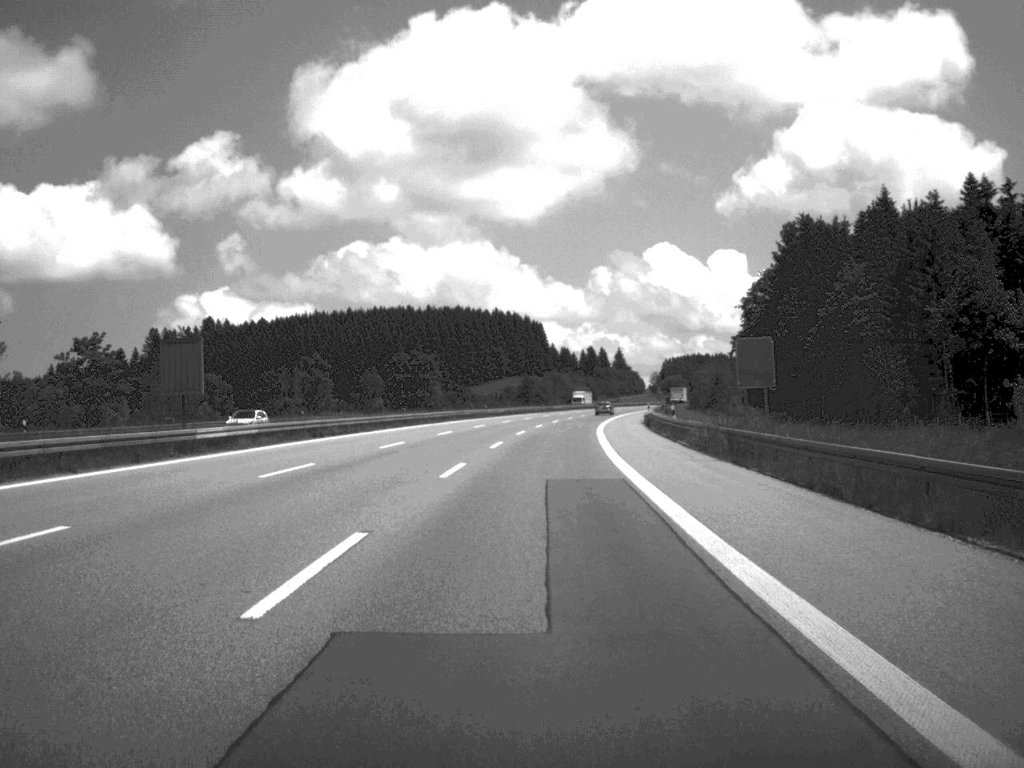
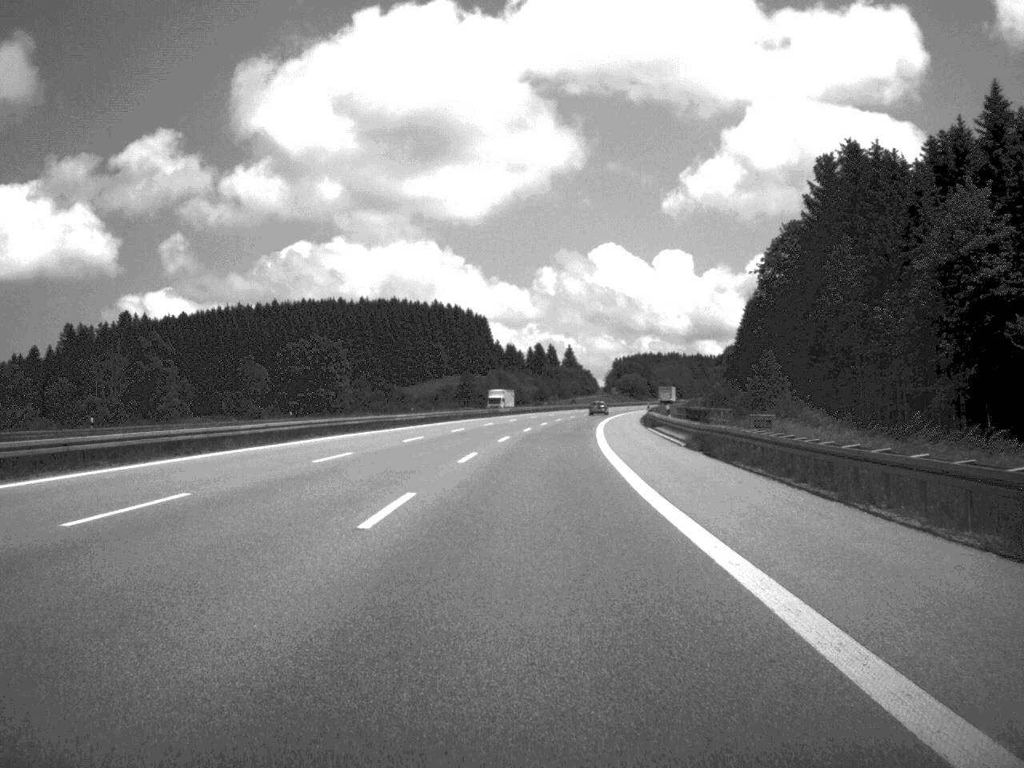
(+0.9, +45.2) m; +2°
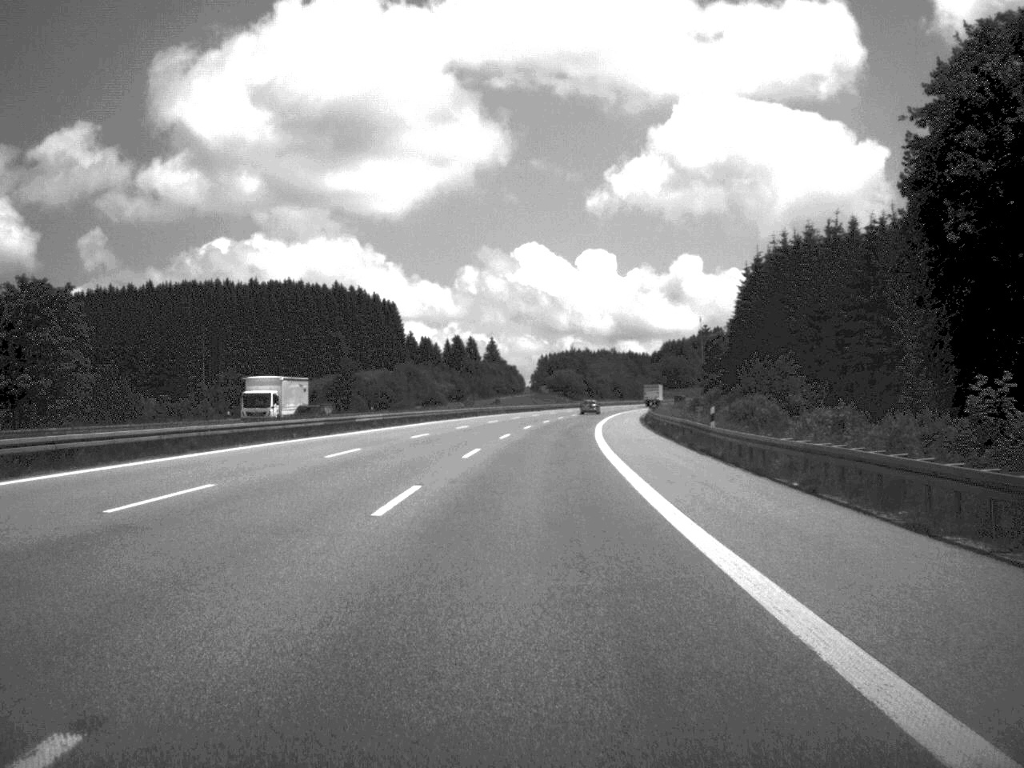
(+1.9, +67.0) m; +3°
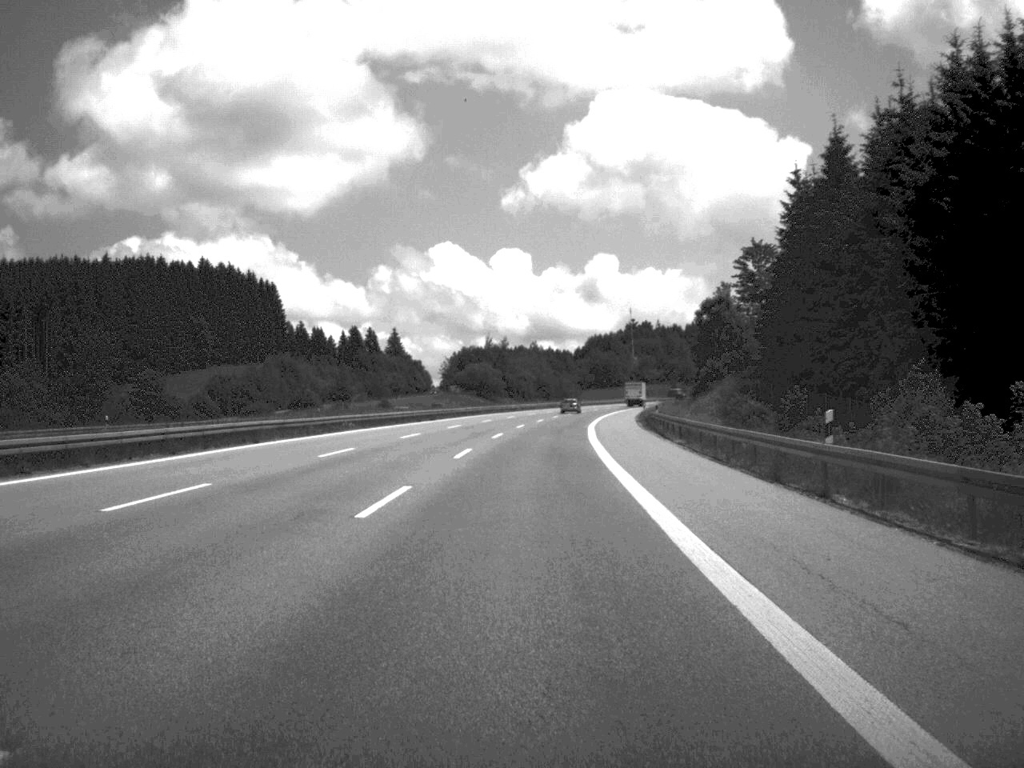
(+2.2, +69.0) m; +4°
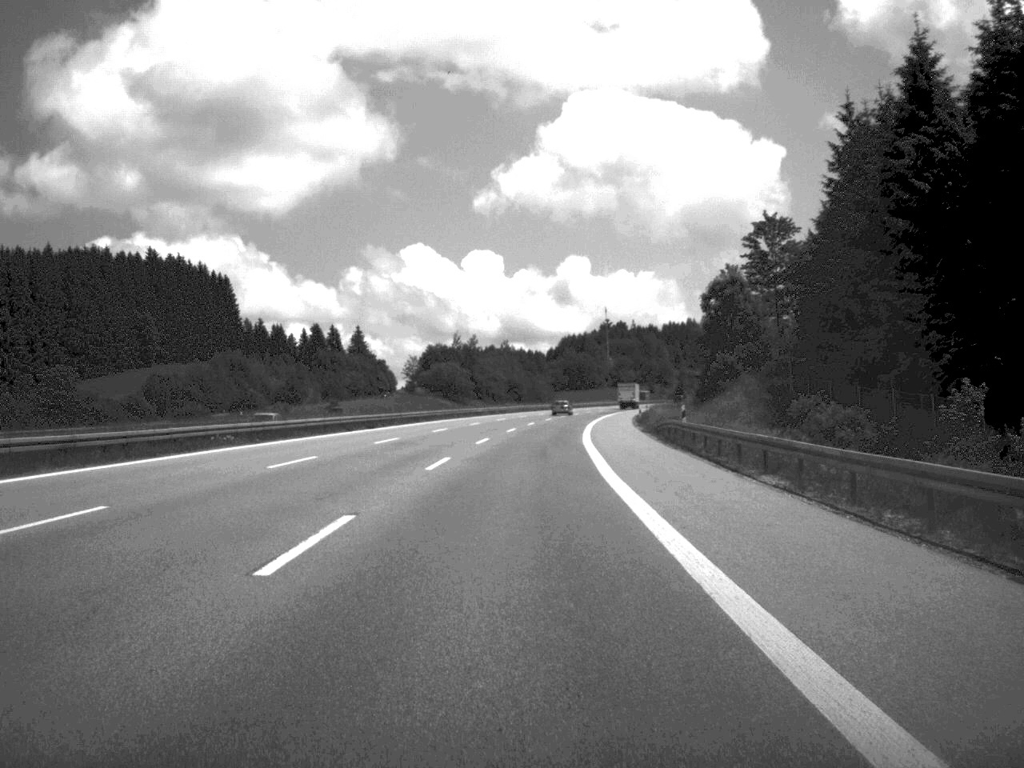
(+0.2, +22.4) m; +1°
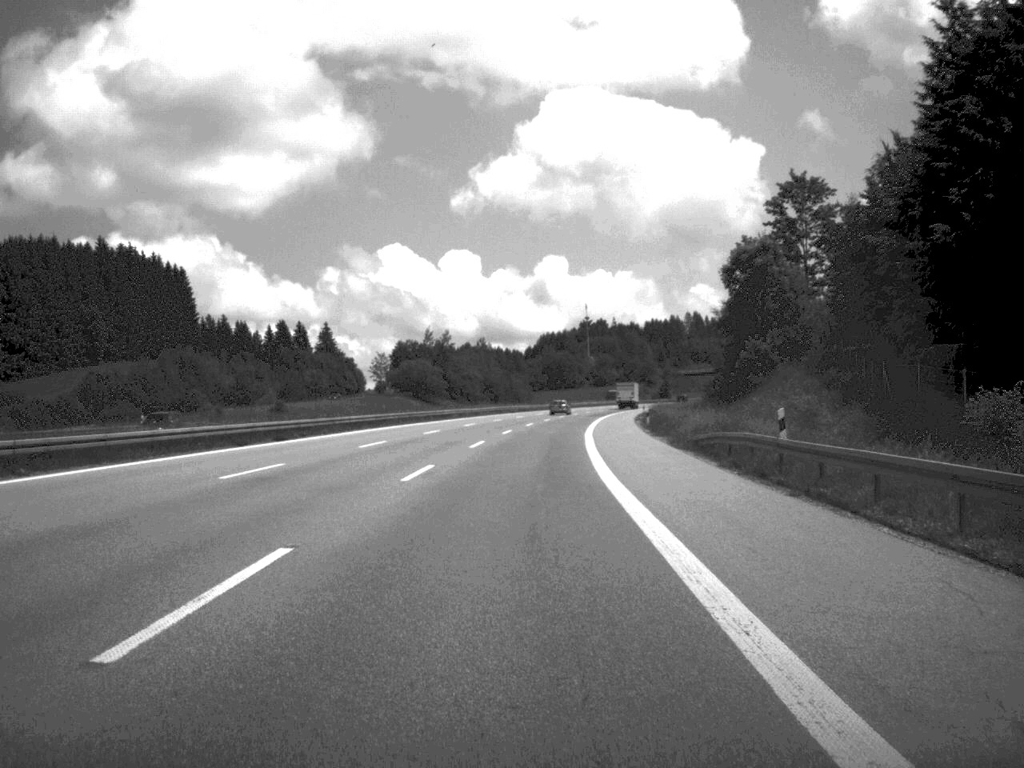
(+0.2, +21.2) m; +1°
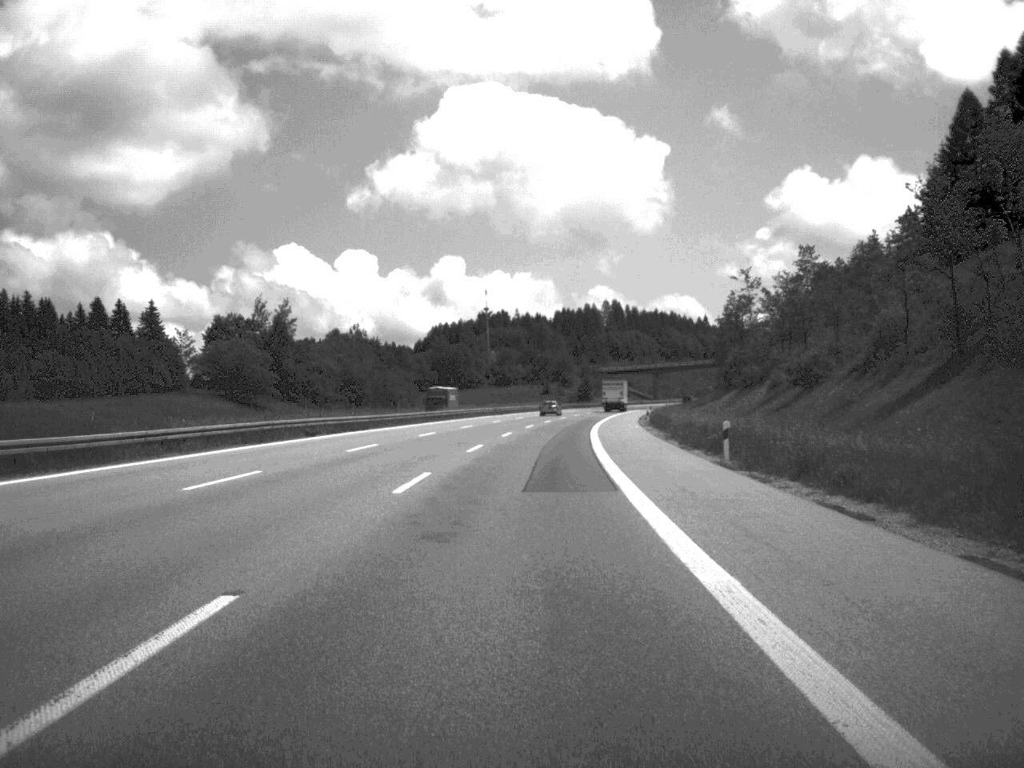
(+3.2, +89.0) m; +4°
